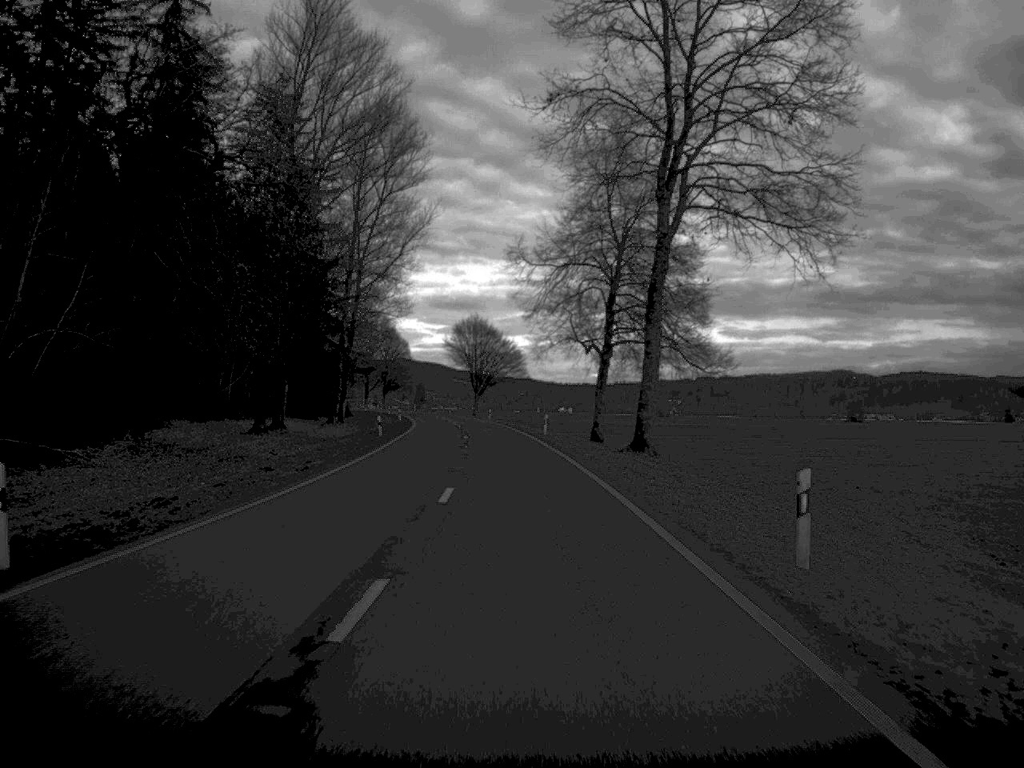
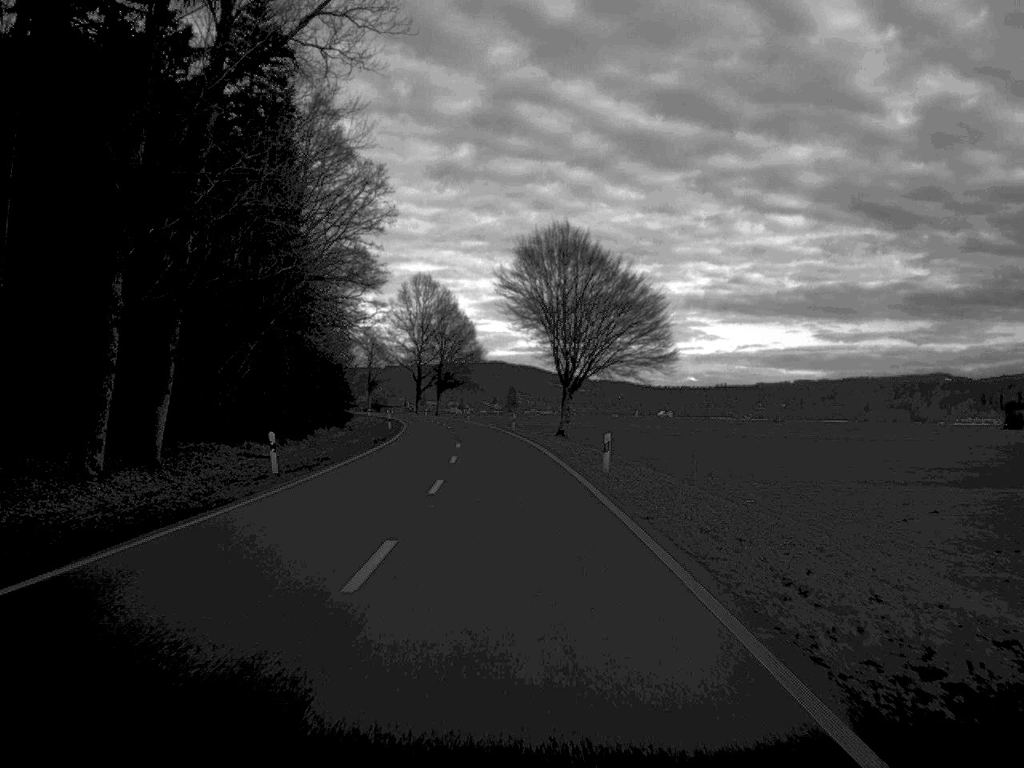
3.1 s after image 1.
(-2.8, +81.5) m; -4°
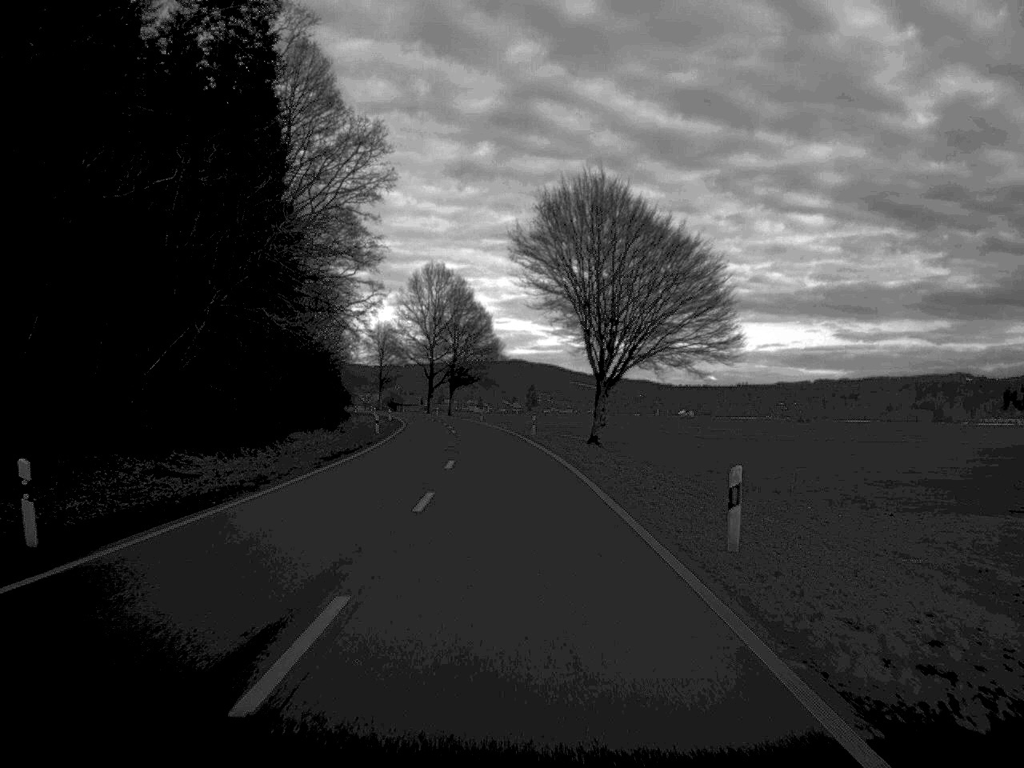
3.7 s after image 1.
(-0.1, +16.3) m; -1°
